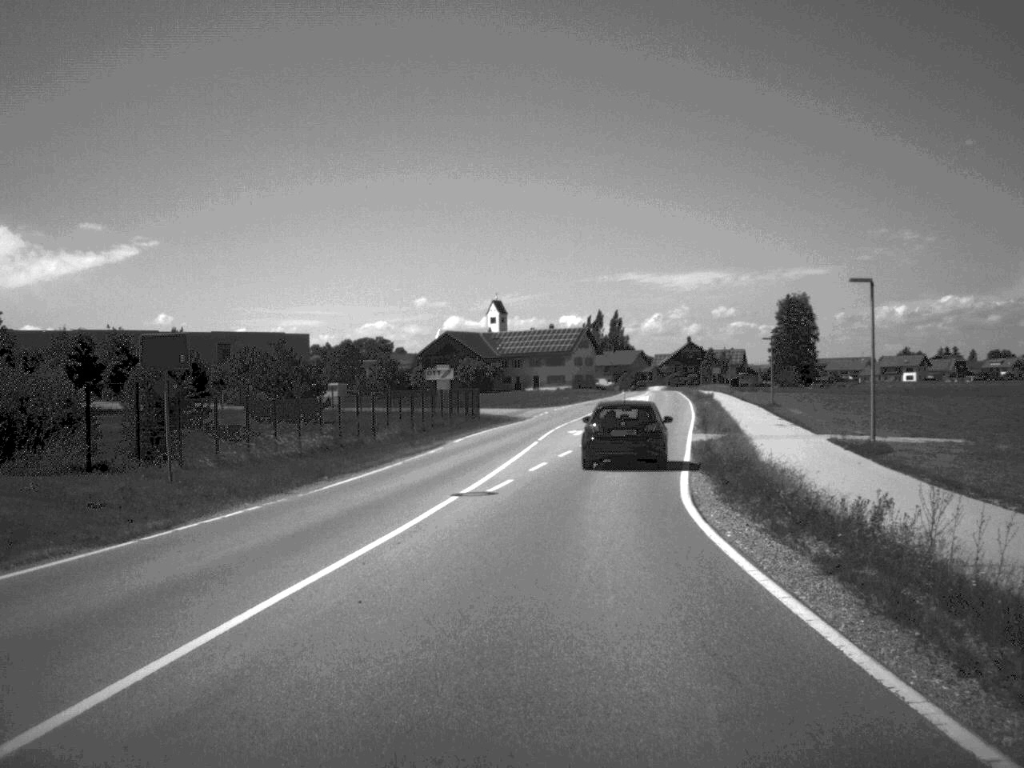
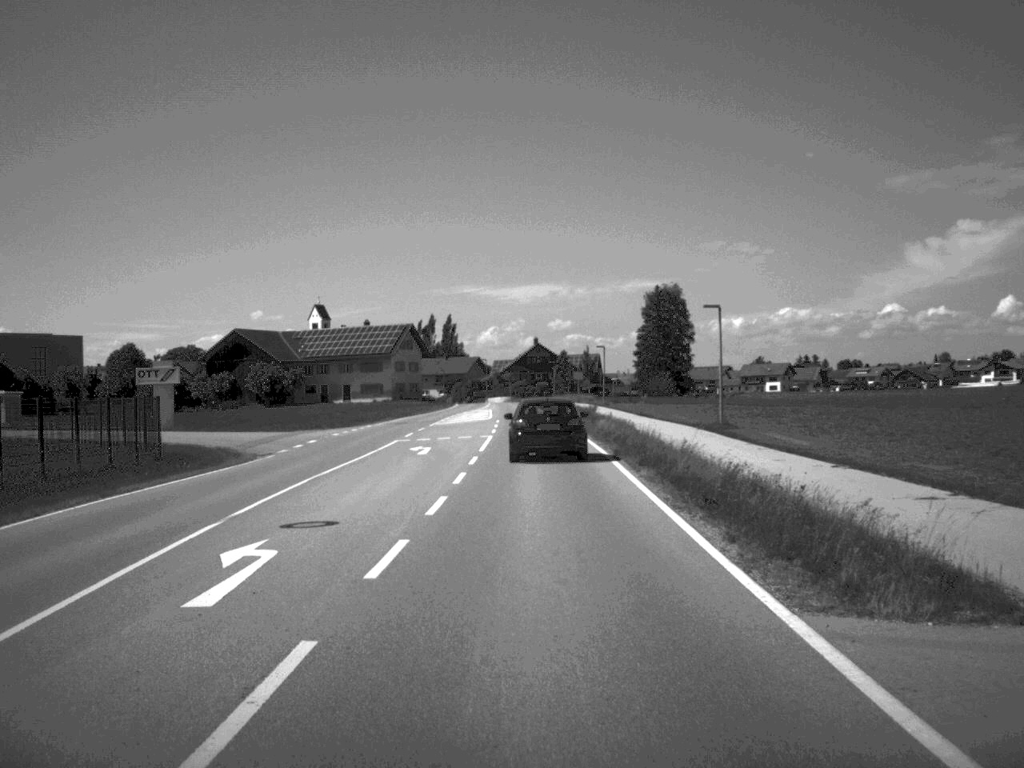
(+2.9, +38.6) m; +7°
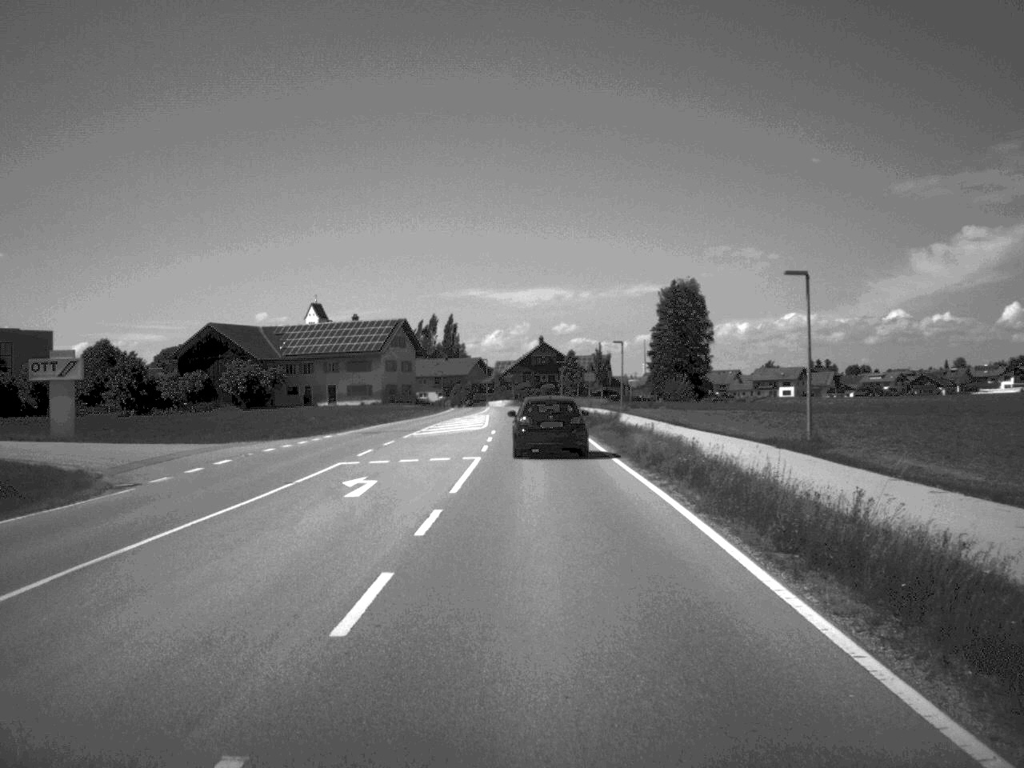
(0.0, +14.5) m; 0°
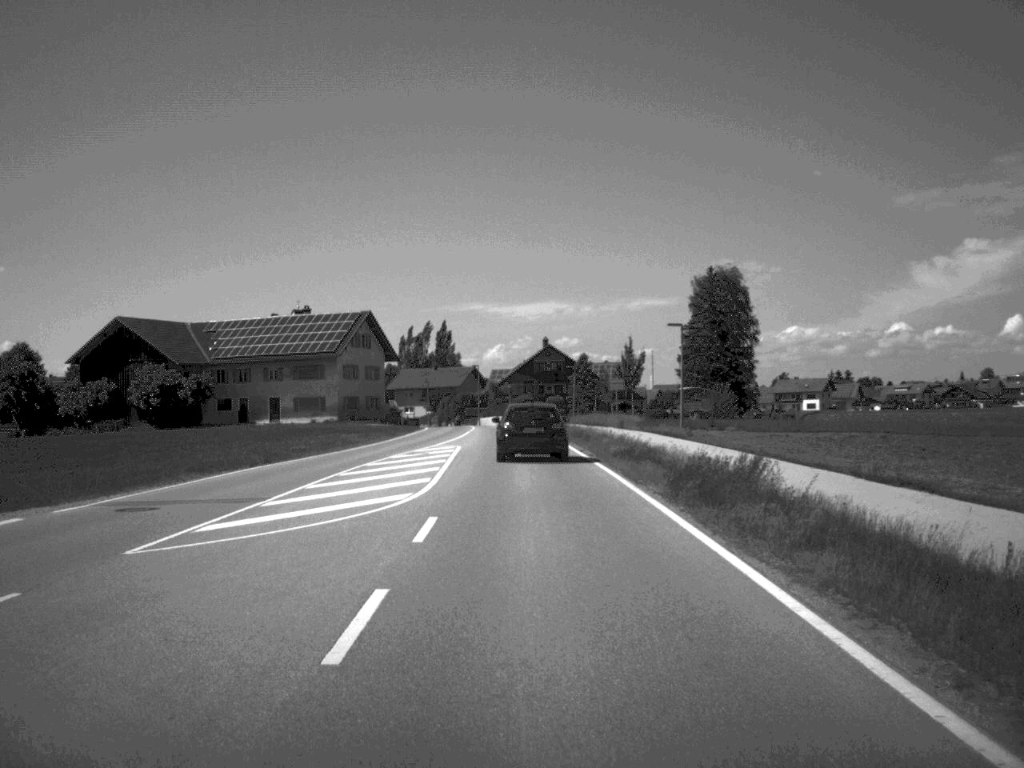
(0.0, +32.0) m; 0°
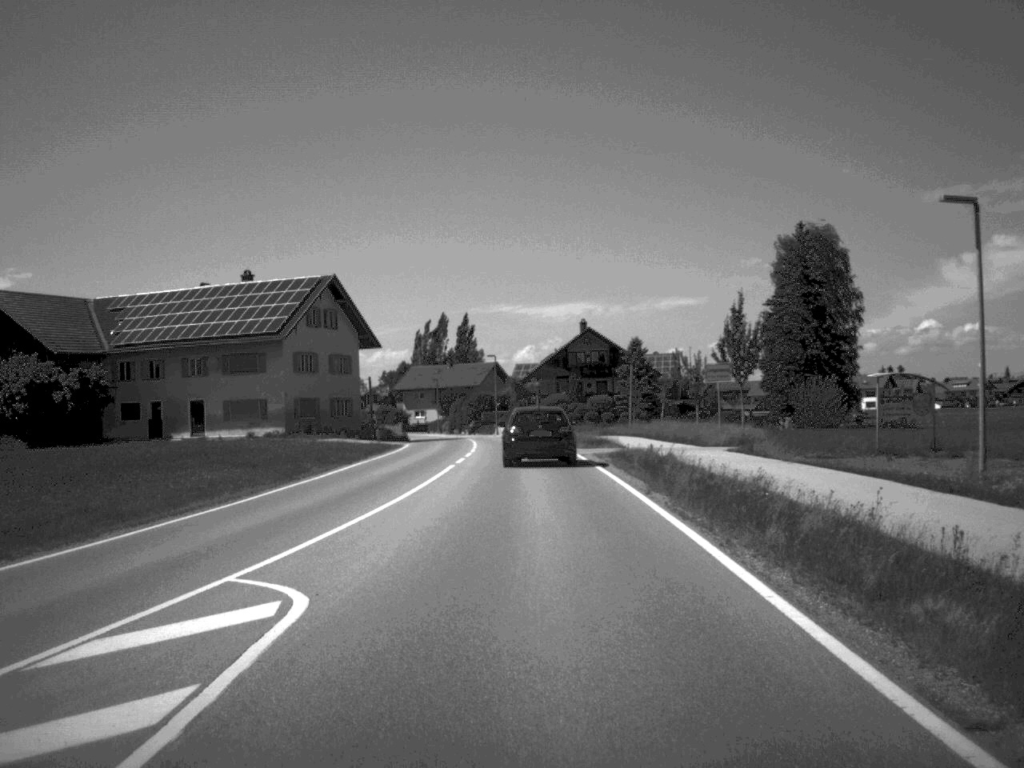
(-0.3, +32.8) m; -1°
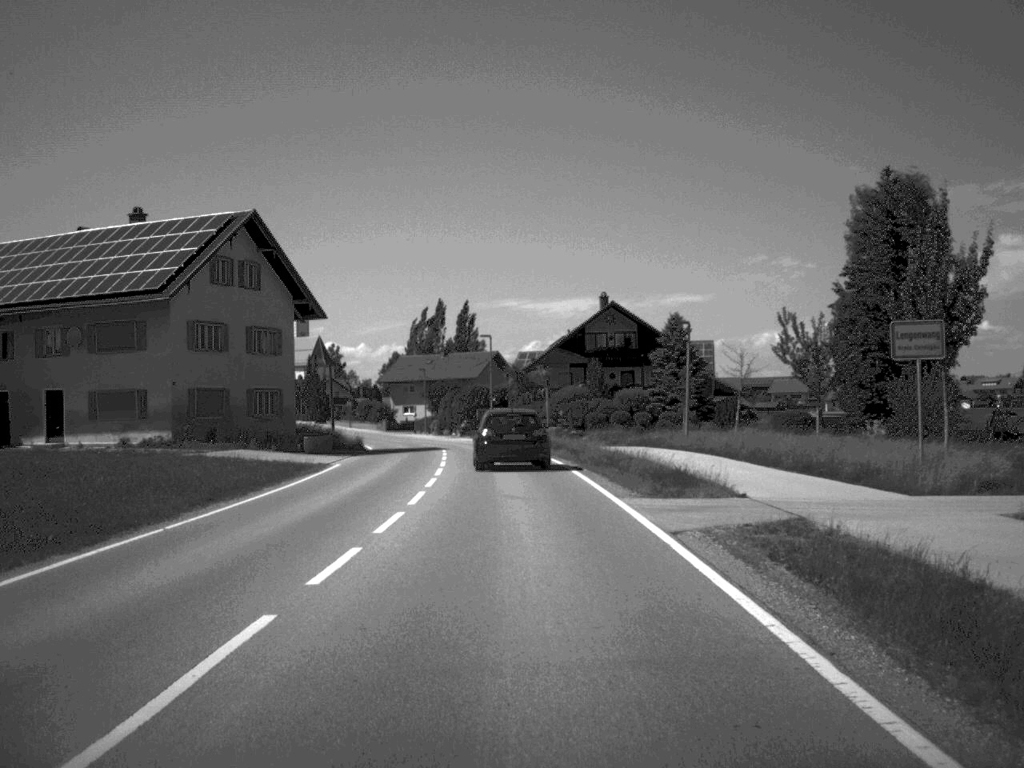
(0.0, +23.3) m; 0°
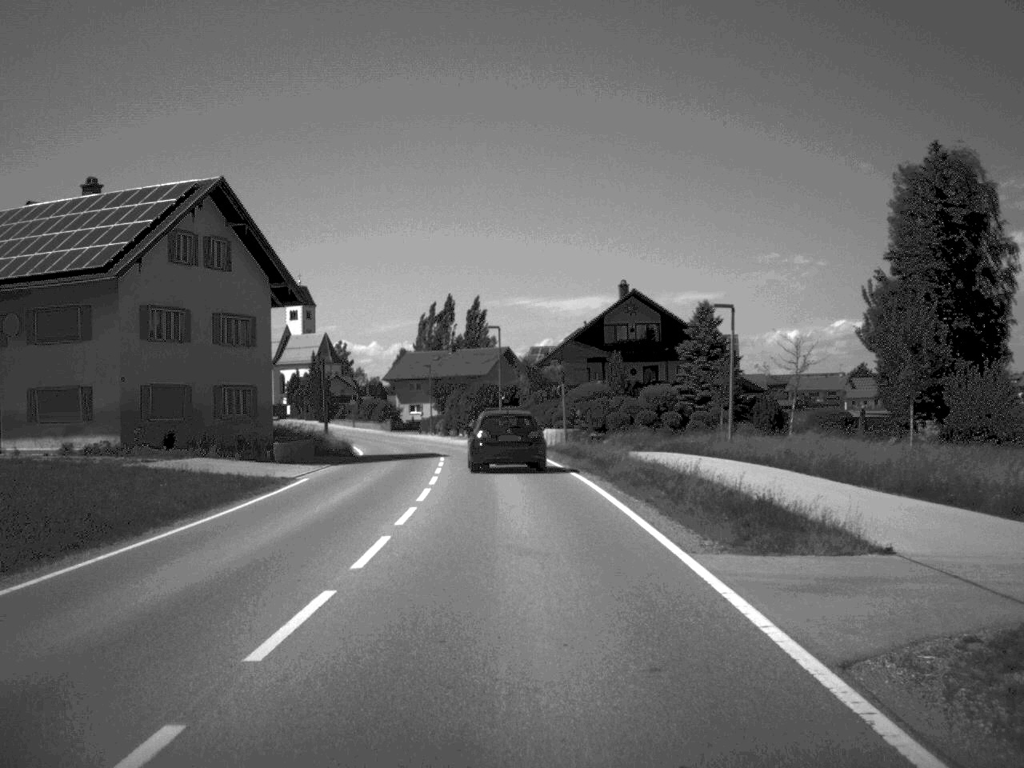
(0.0, +7.5) m; -1°
